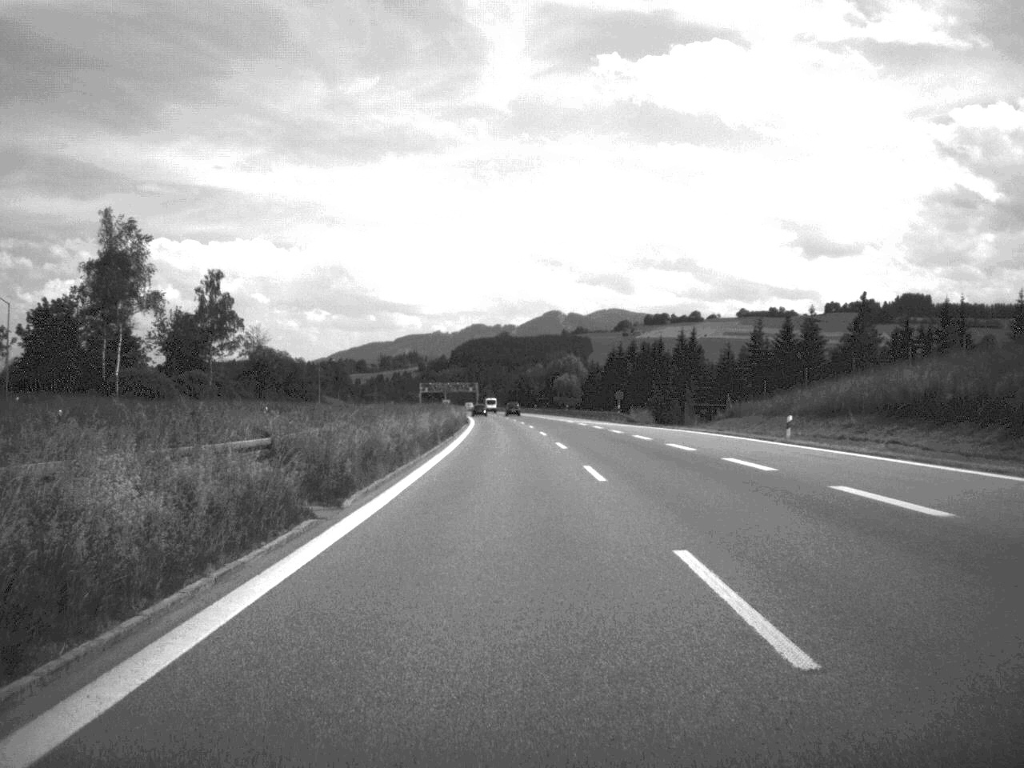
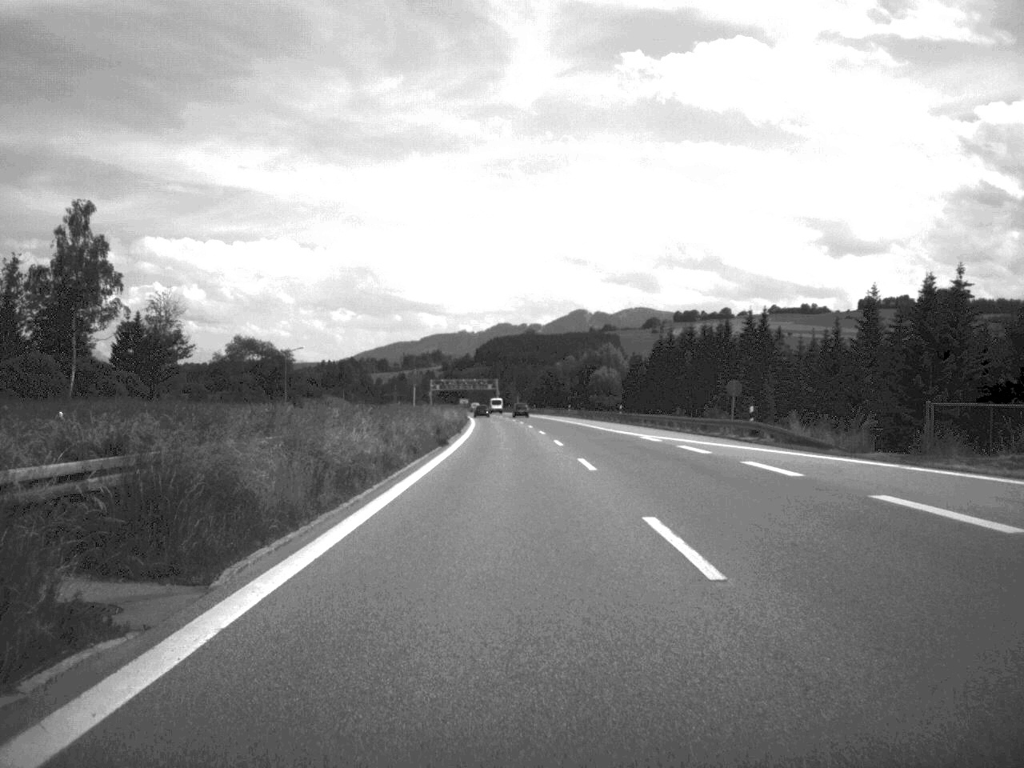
(-0.5, +49.4) m; -1°
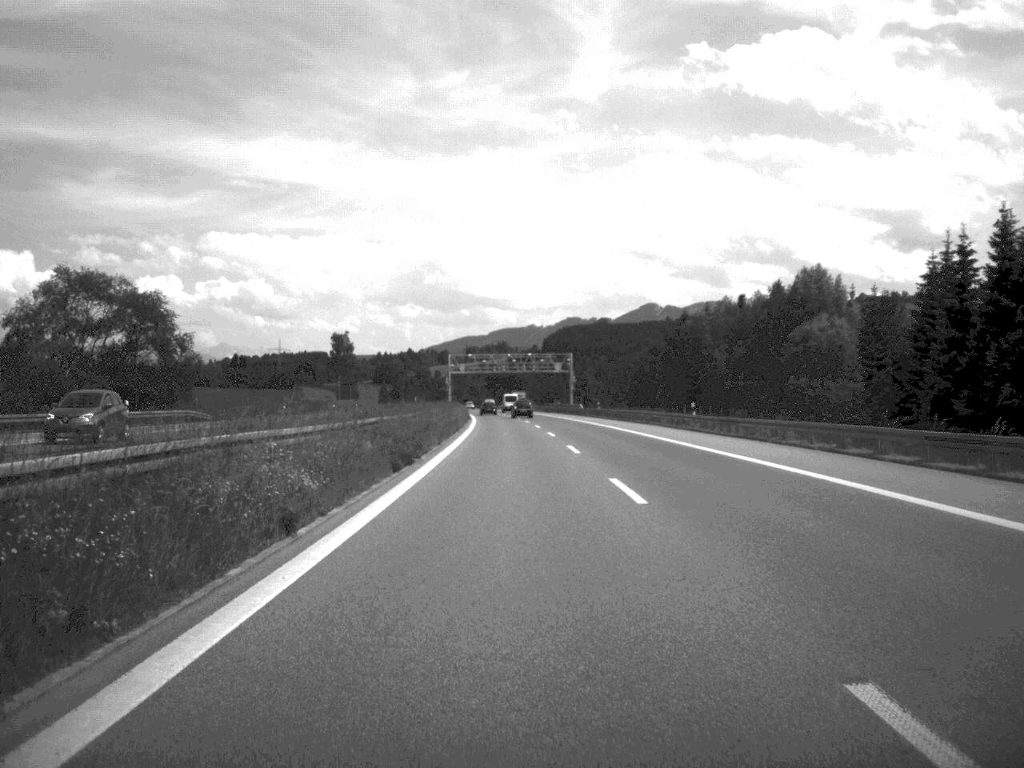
(-3.6, +132.9) m; -3°
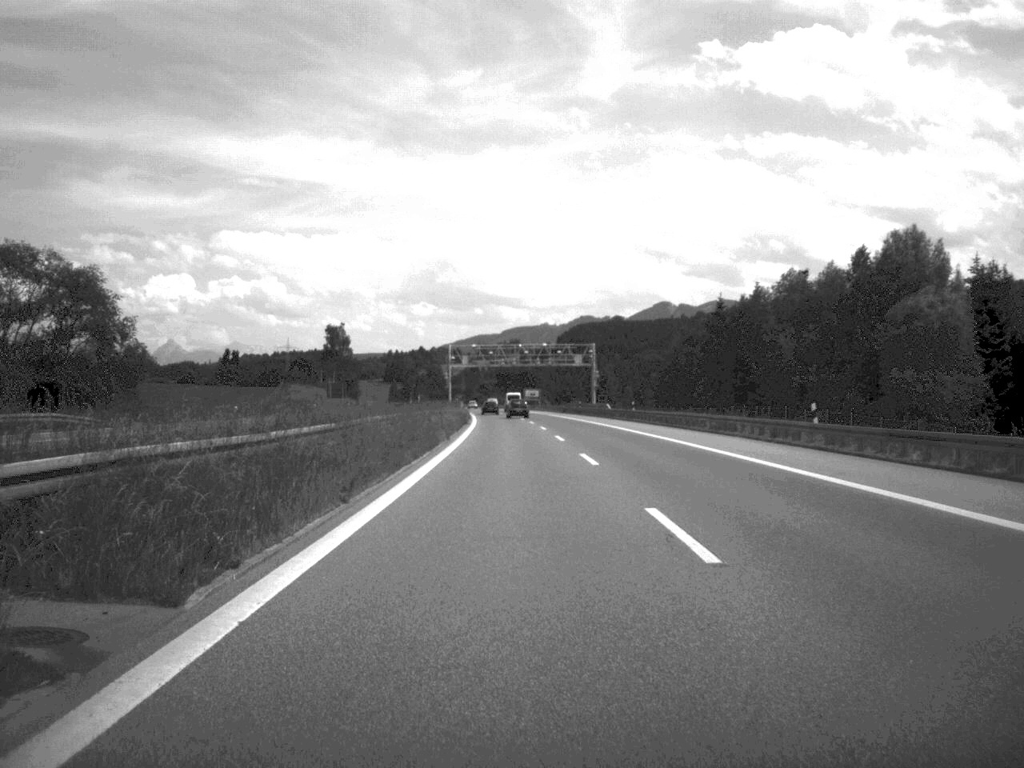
(-0.1, +24.6) m; -1°
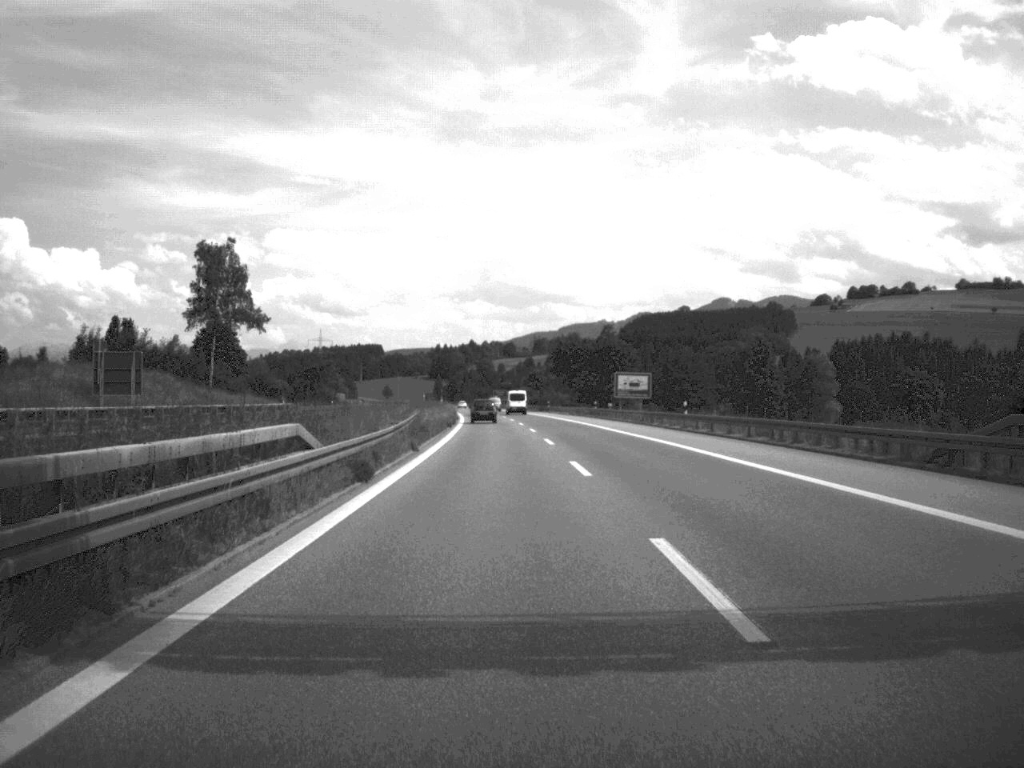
(-3.0, +127.0) m; -3°
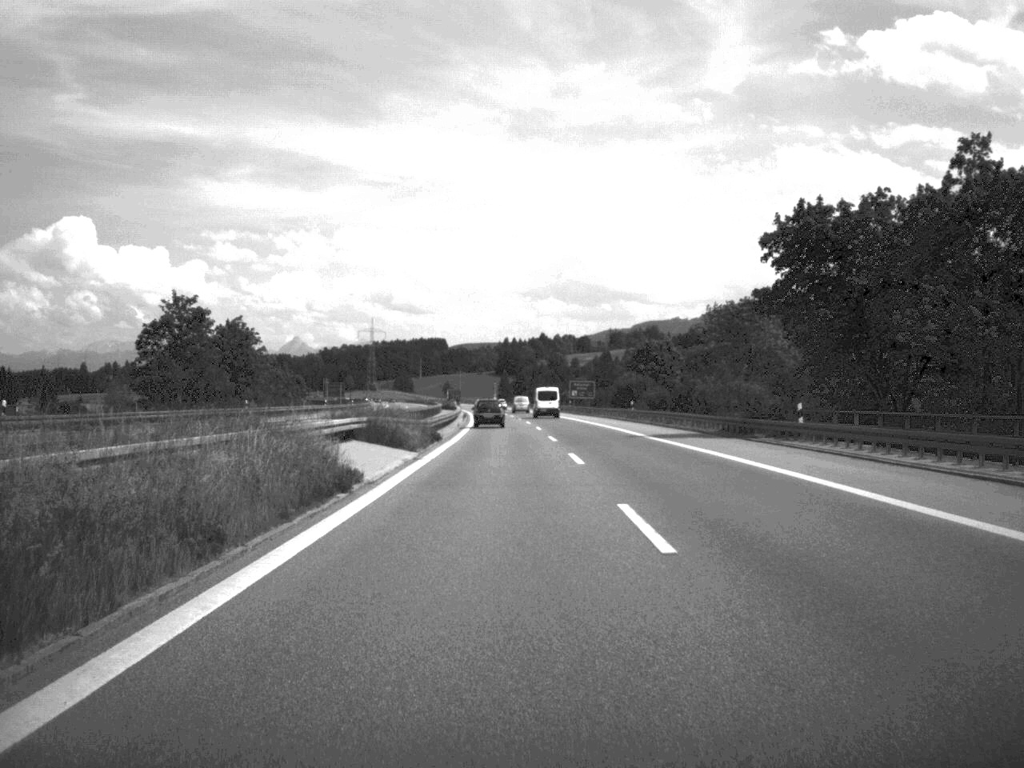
(-3.6, +118.4) m; -3°
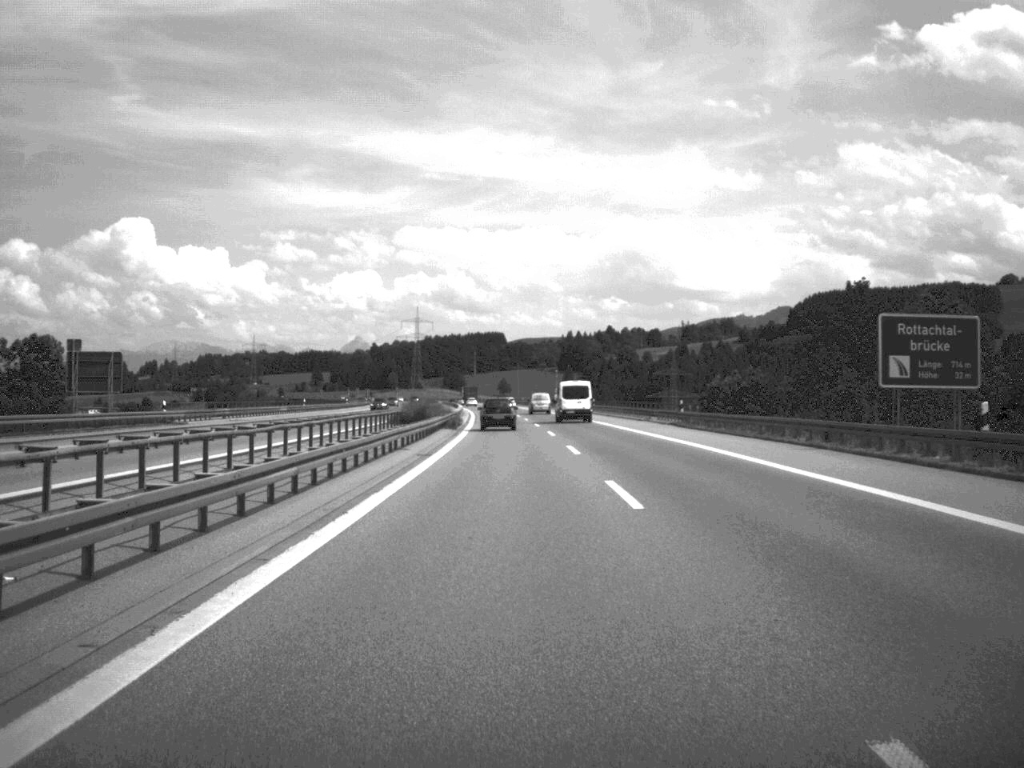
(-2.8, +118.6) m; -3°
